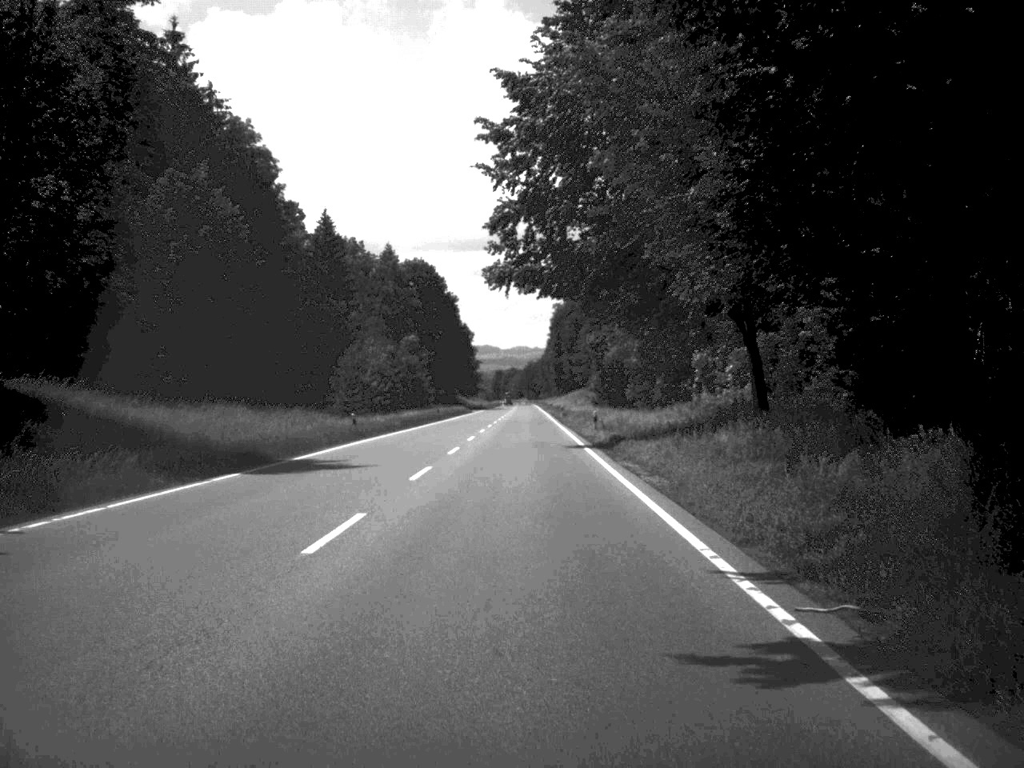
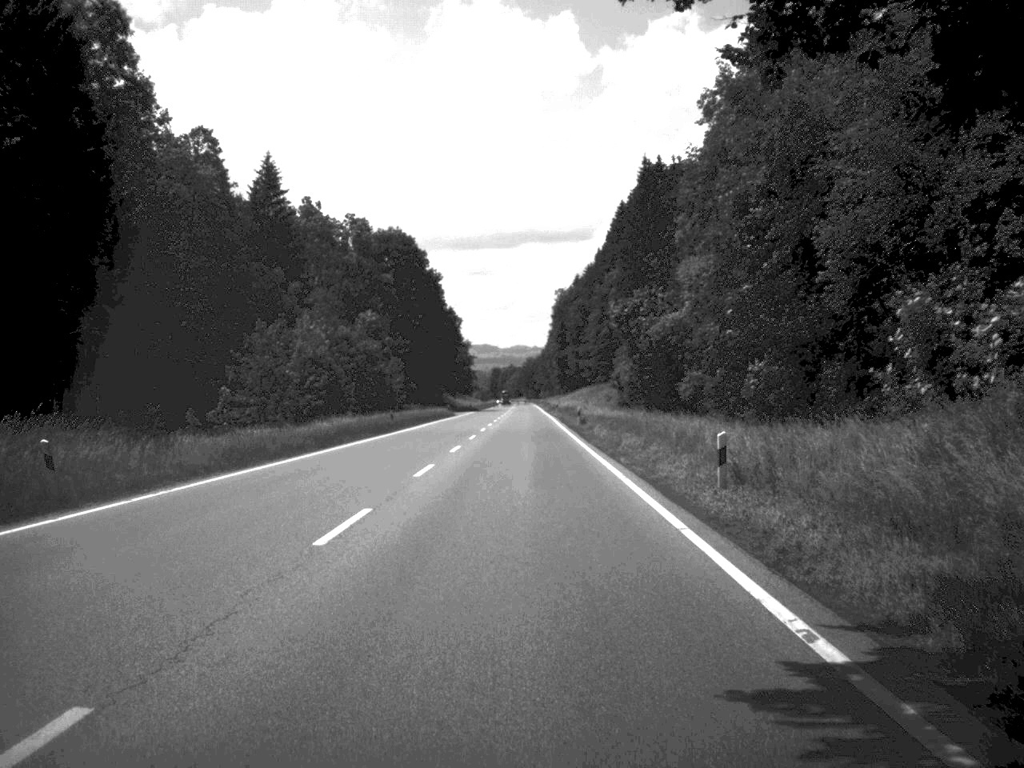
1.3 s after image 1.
(0.0, +34.3) m; 0°
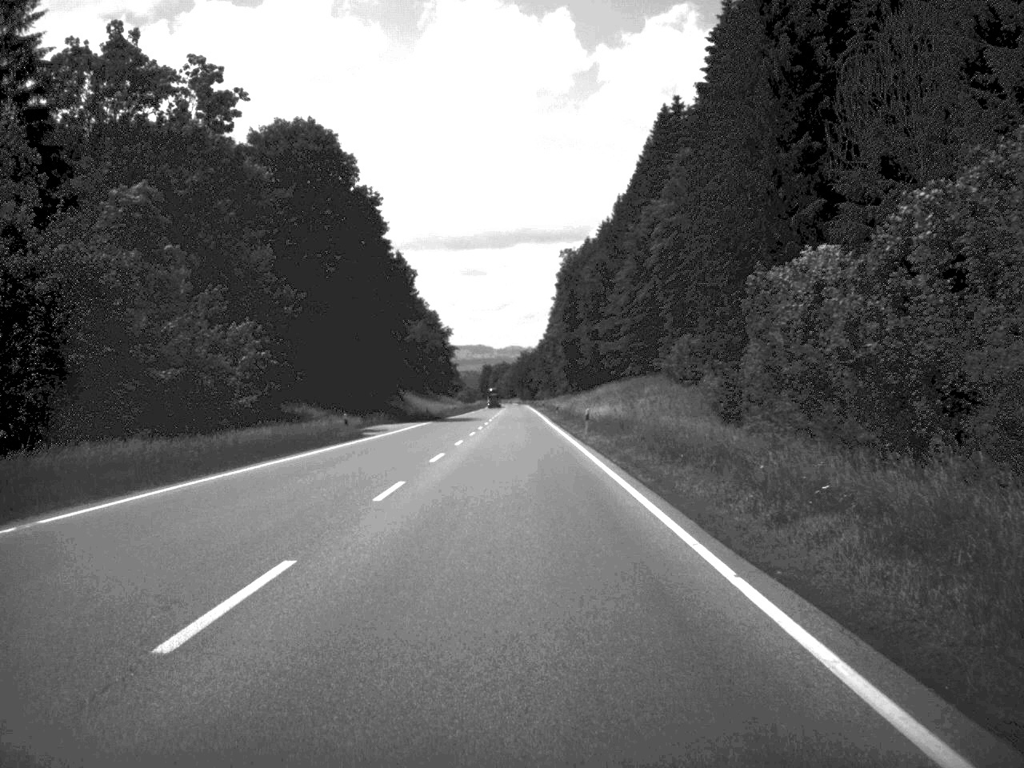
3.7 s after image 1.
(0.0, +64.6) m; 0°
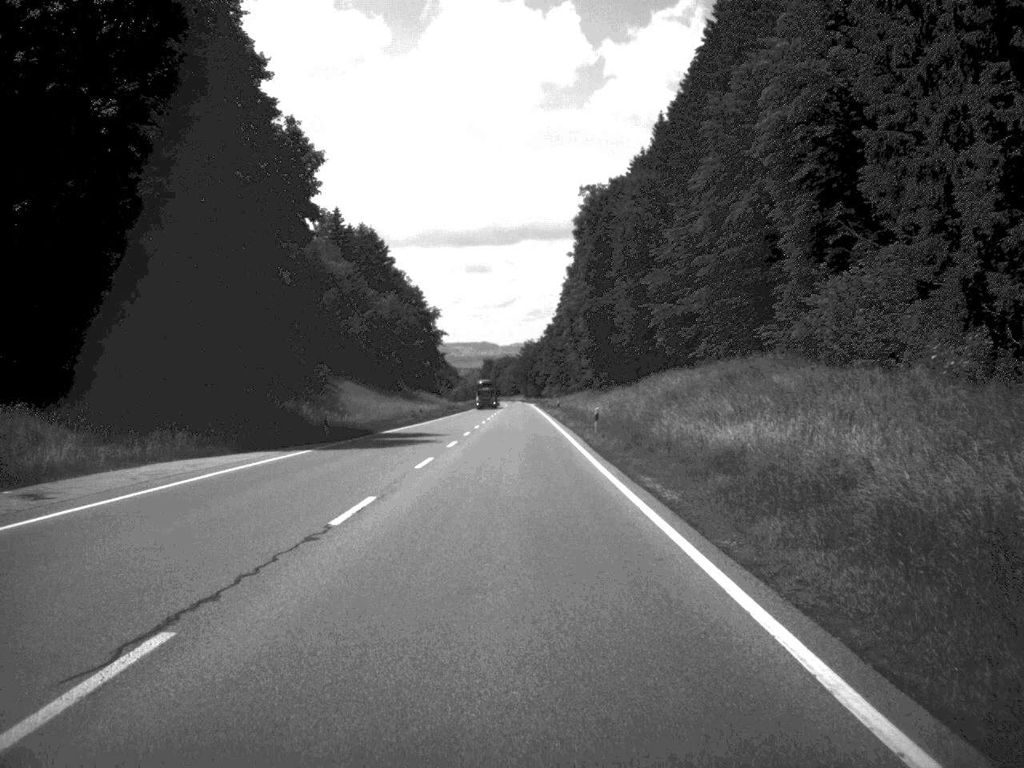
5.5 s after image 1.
(-0.1, +50.7) m; 0°
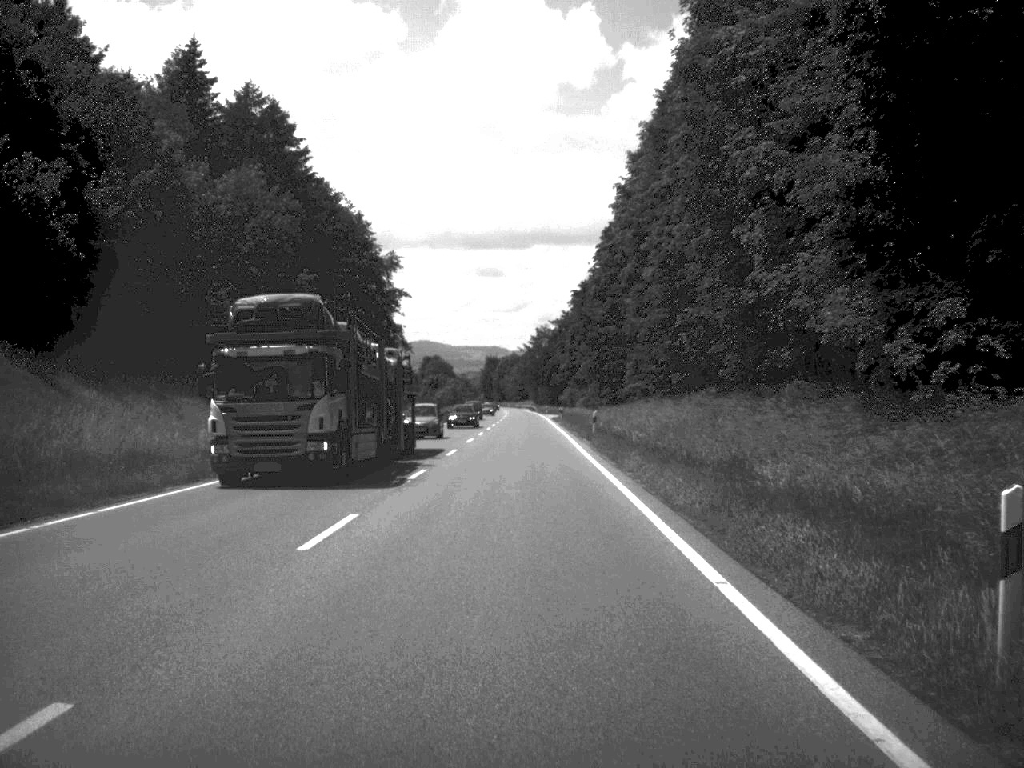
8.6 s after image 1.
(-0.4, +84.7) m; -1°
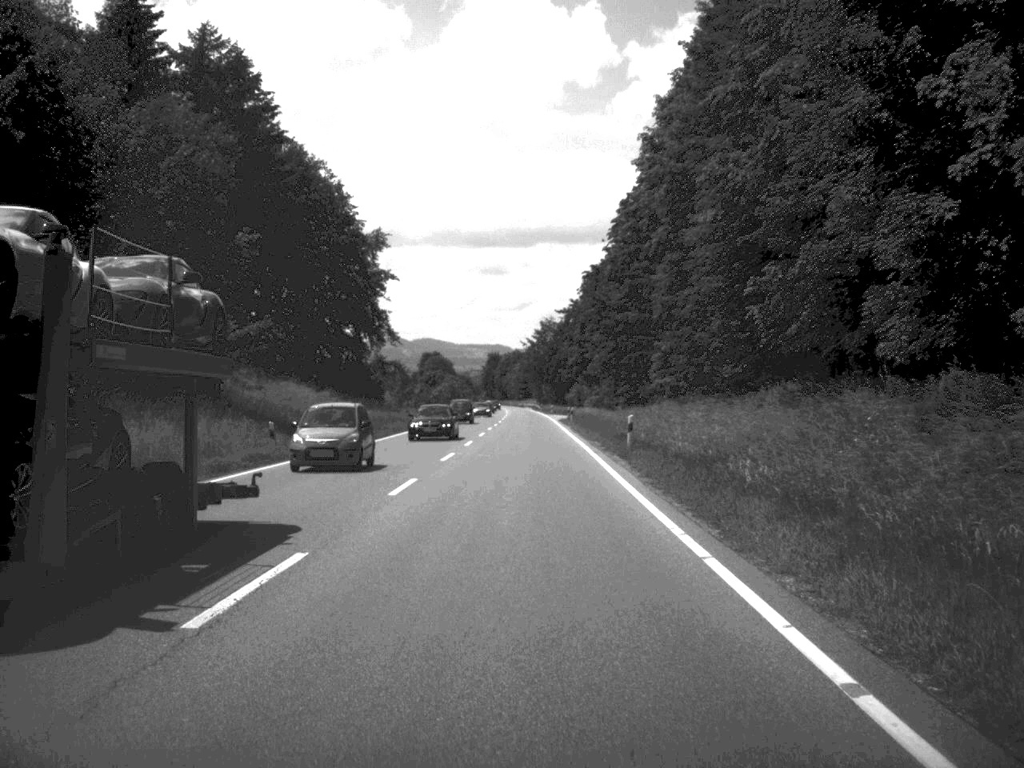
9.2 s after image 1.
(0.0, +16.1) m; 0°
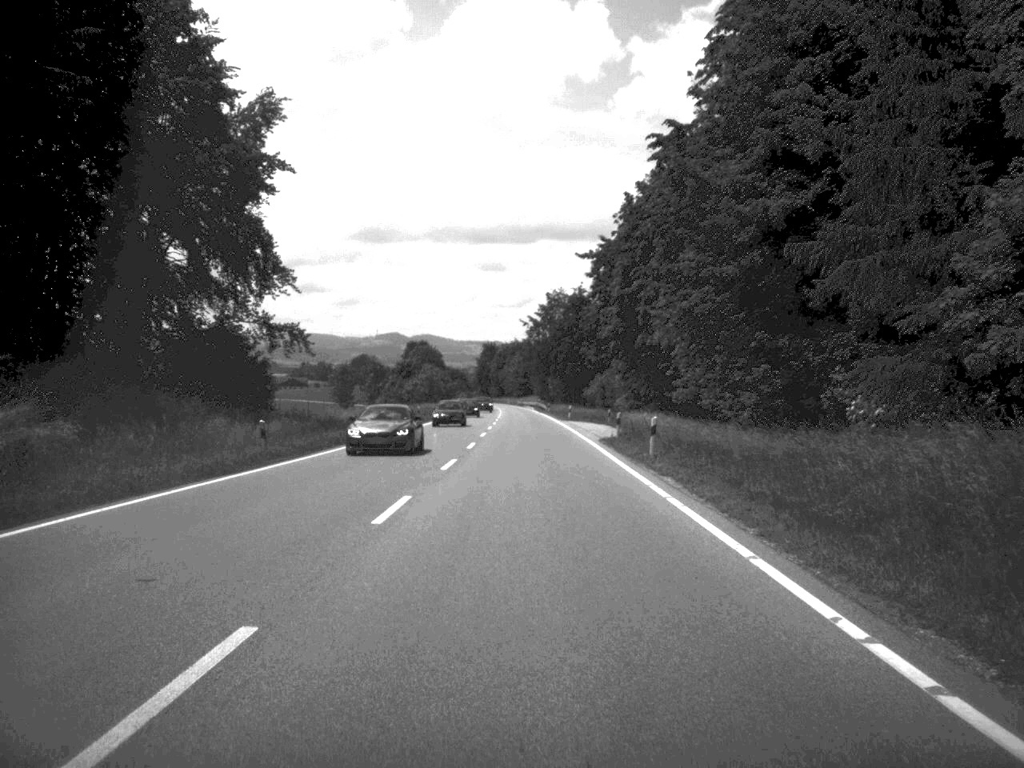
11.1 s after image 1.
(-0.2, +52.3) m; 0°
